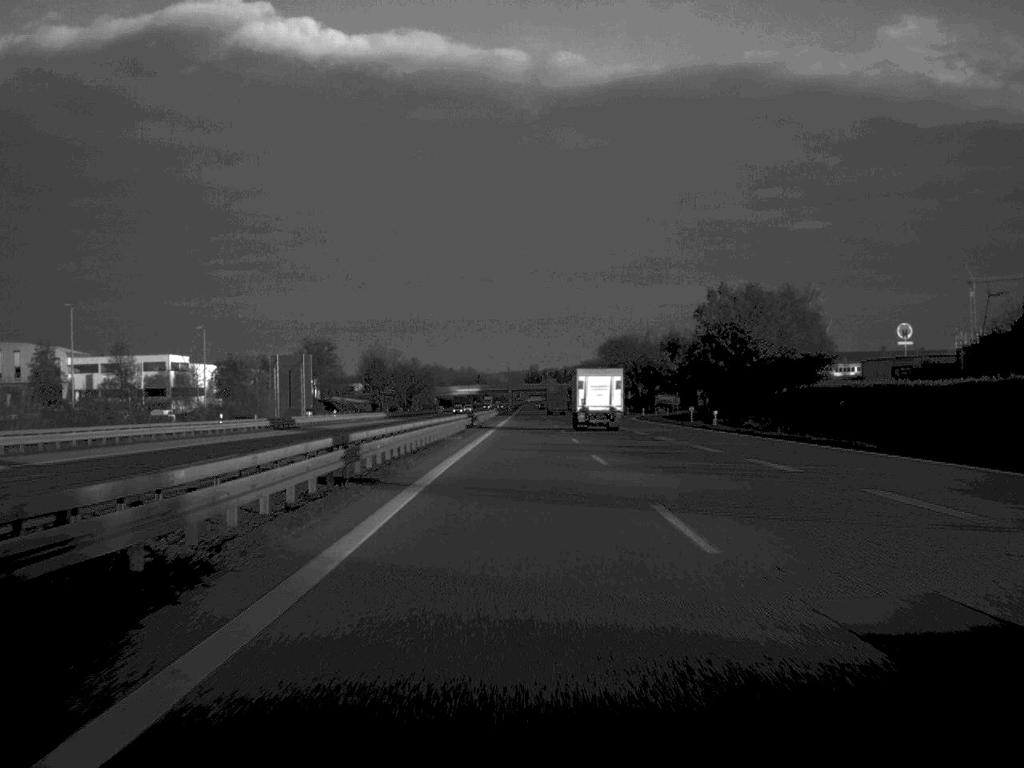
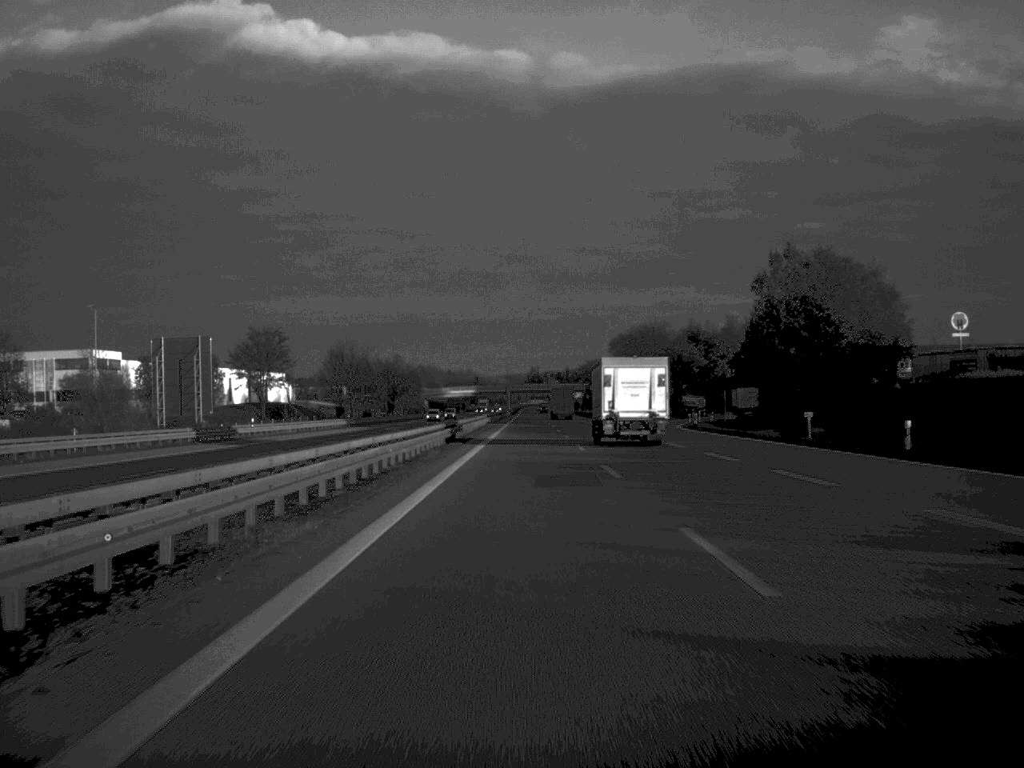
(0.0, +37.7) m; 0°
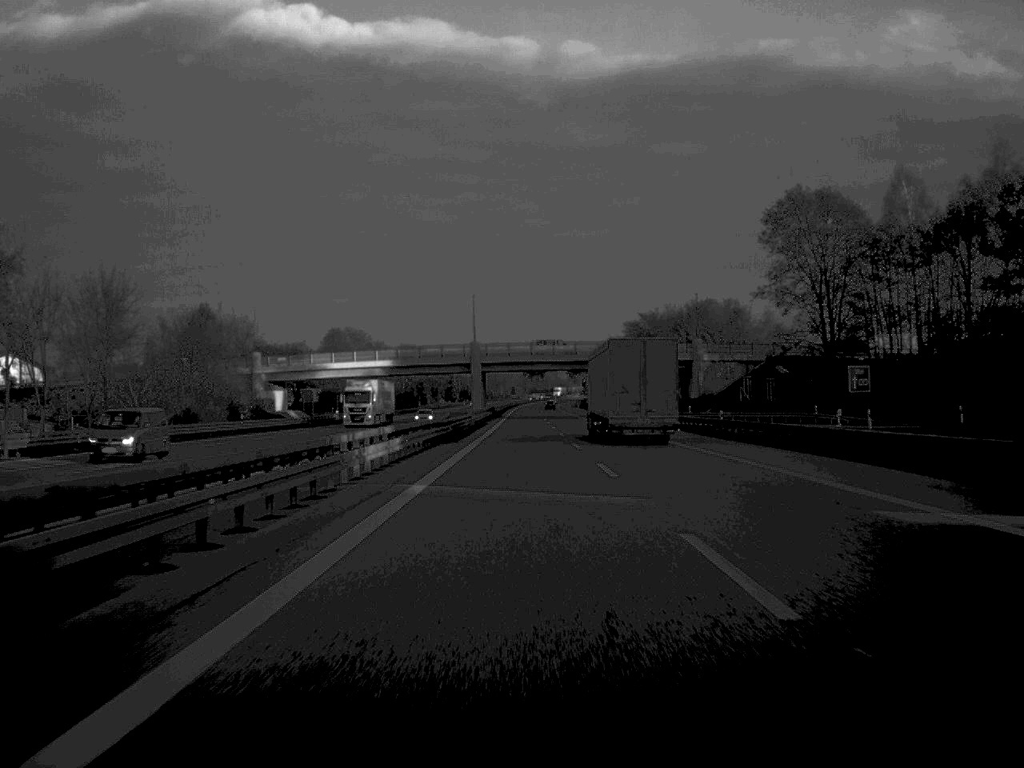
(+0.1, +197.5) m; 0°
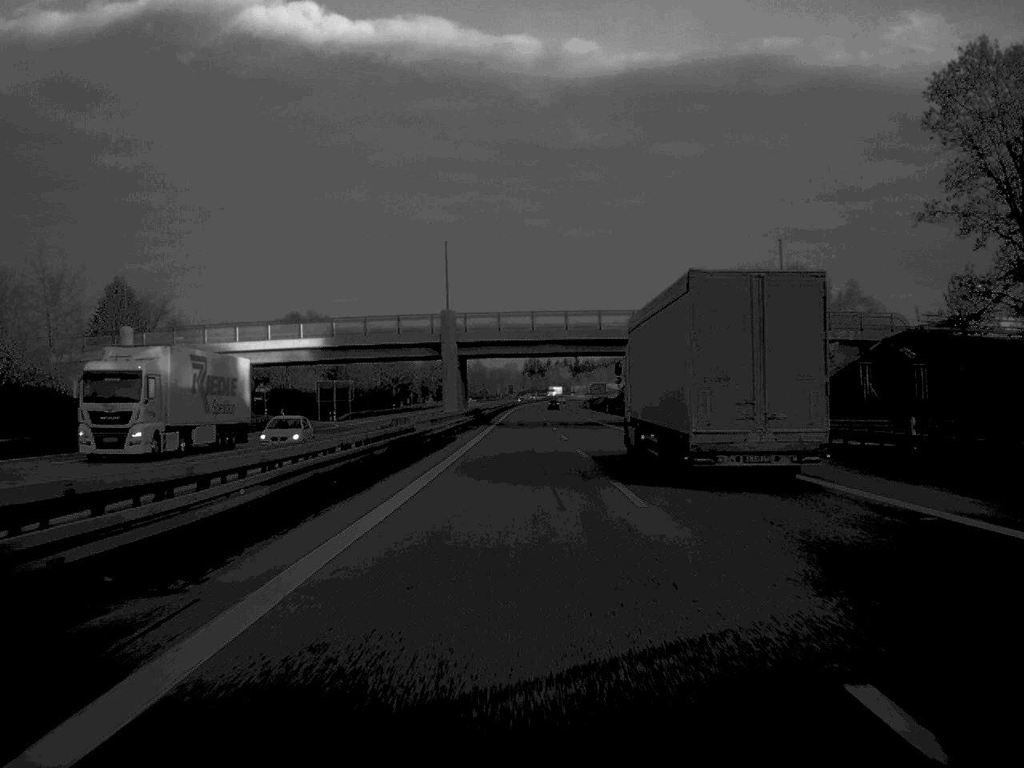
(0.0, +43.1) m; 0°
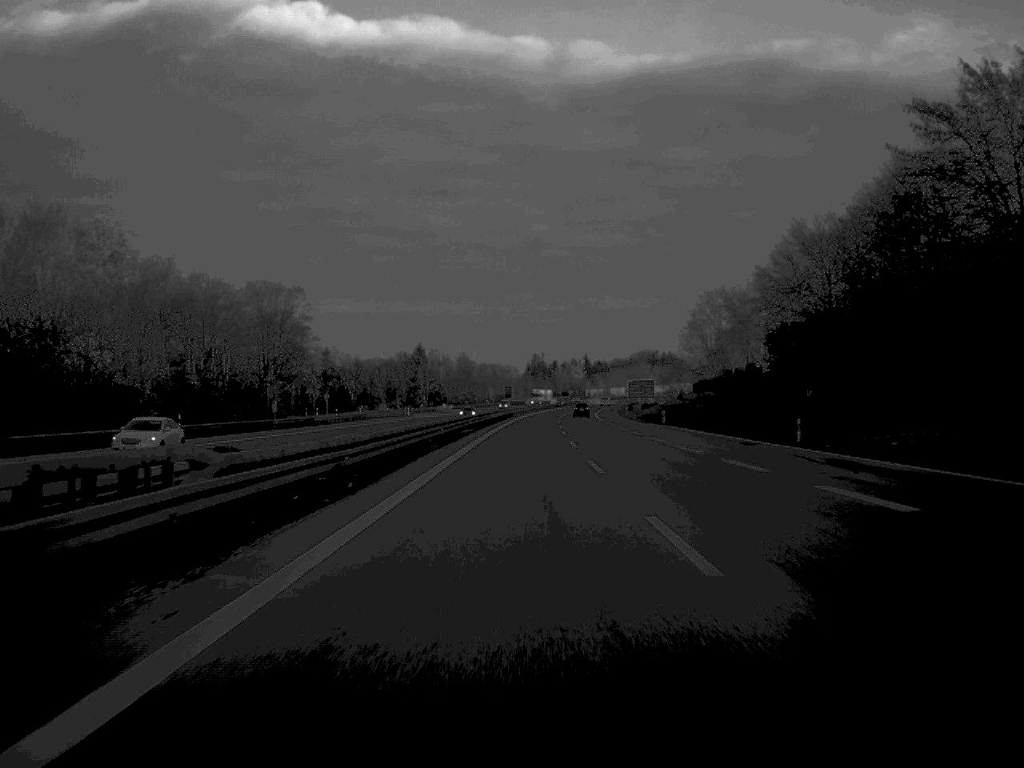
(-0.1, +116.7) m; 0°
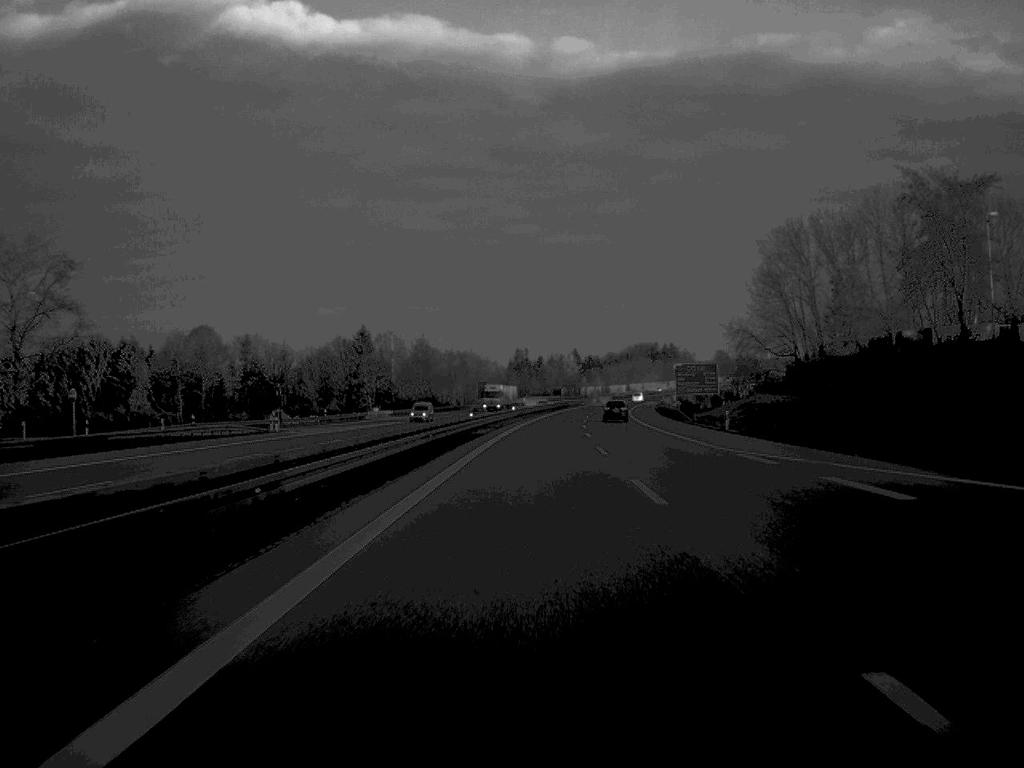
(+0.3, +80.7) m; +1°
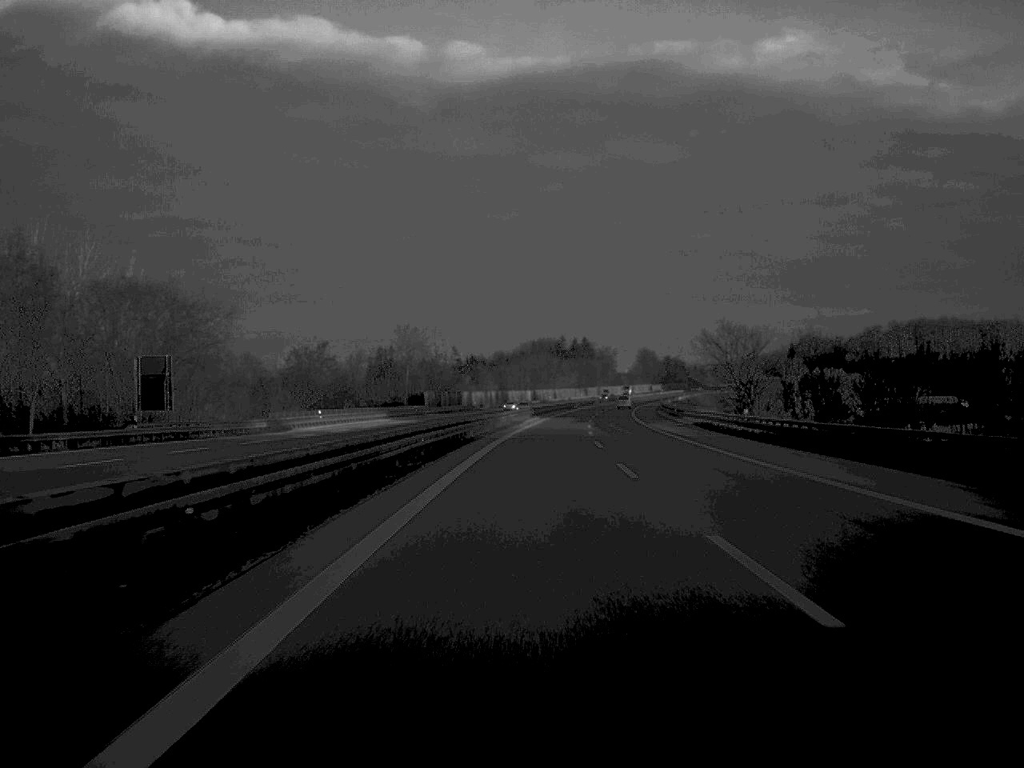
(+6.7, +153.6) m; +5°
